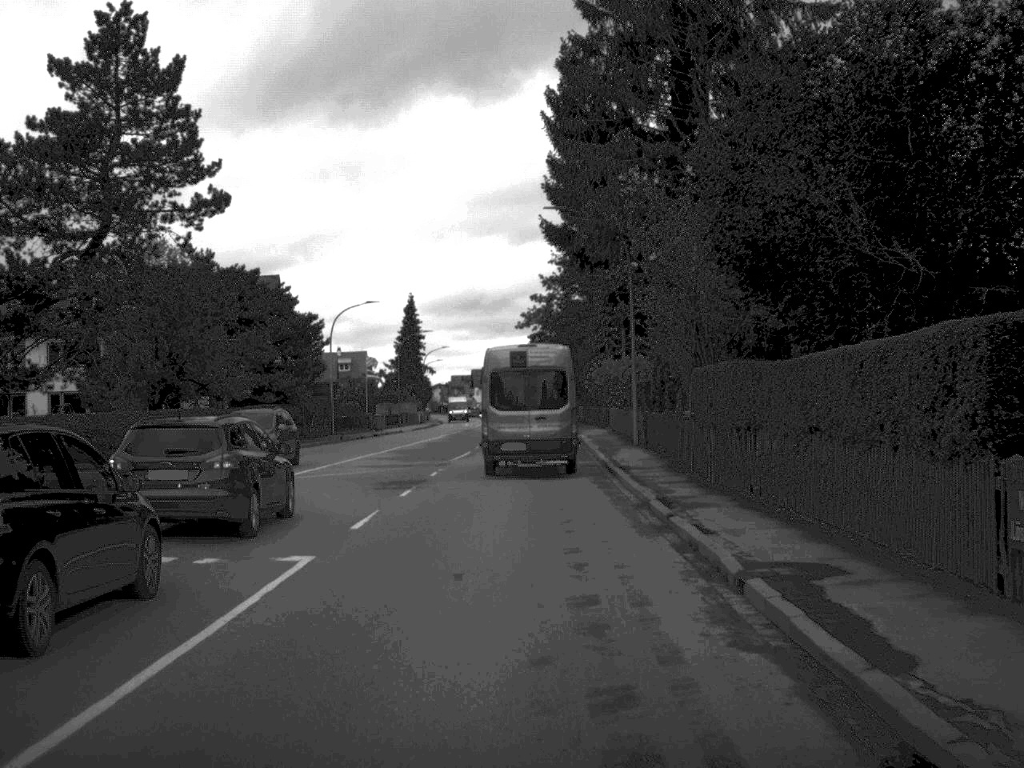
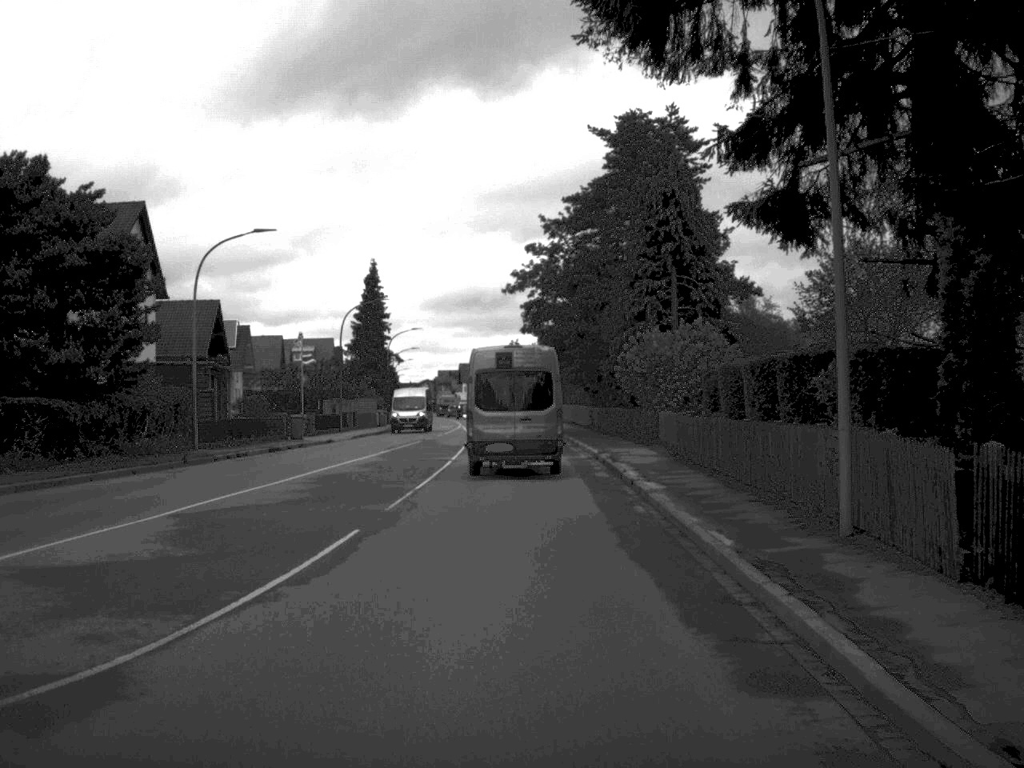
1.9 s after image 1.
(+0.1, +26.6) m; 0°
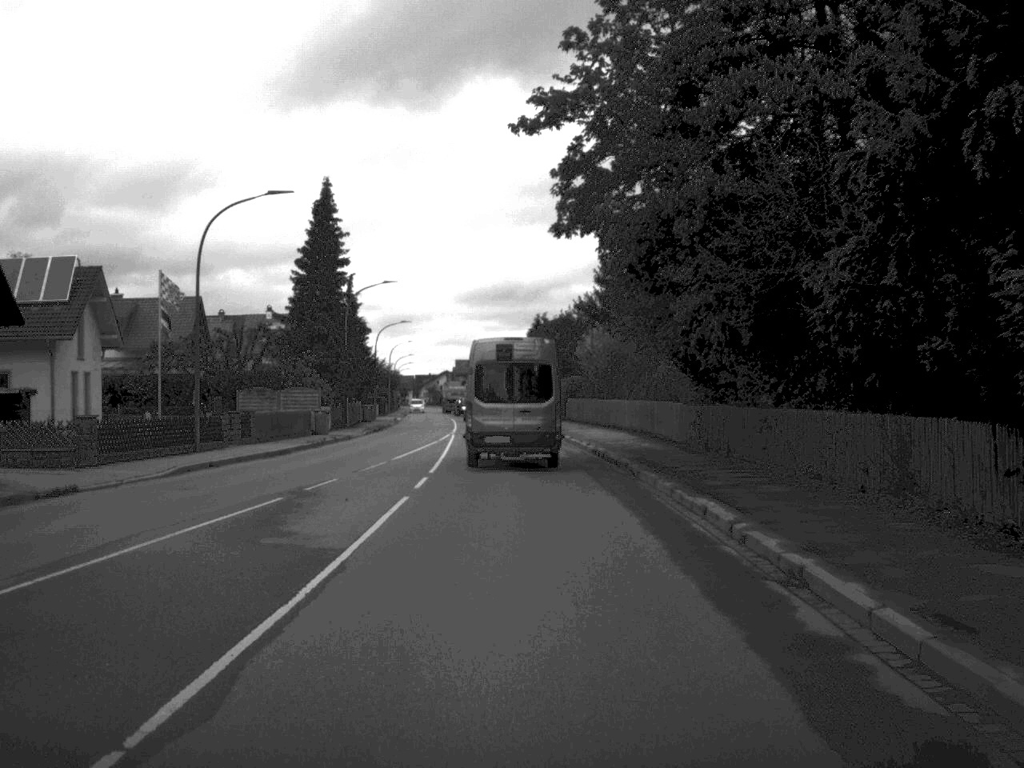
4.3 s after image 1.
(-0.3, +33.7) m; -1°
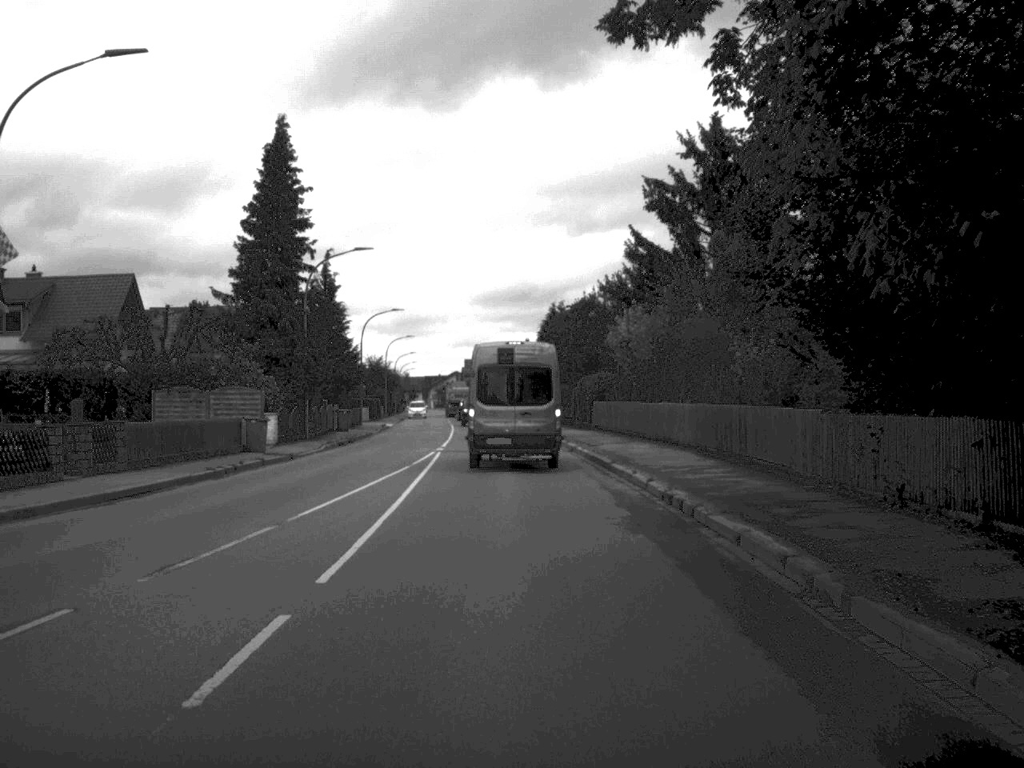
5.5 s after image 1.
(-0.1, +14.9) m; -1°
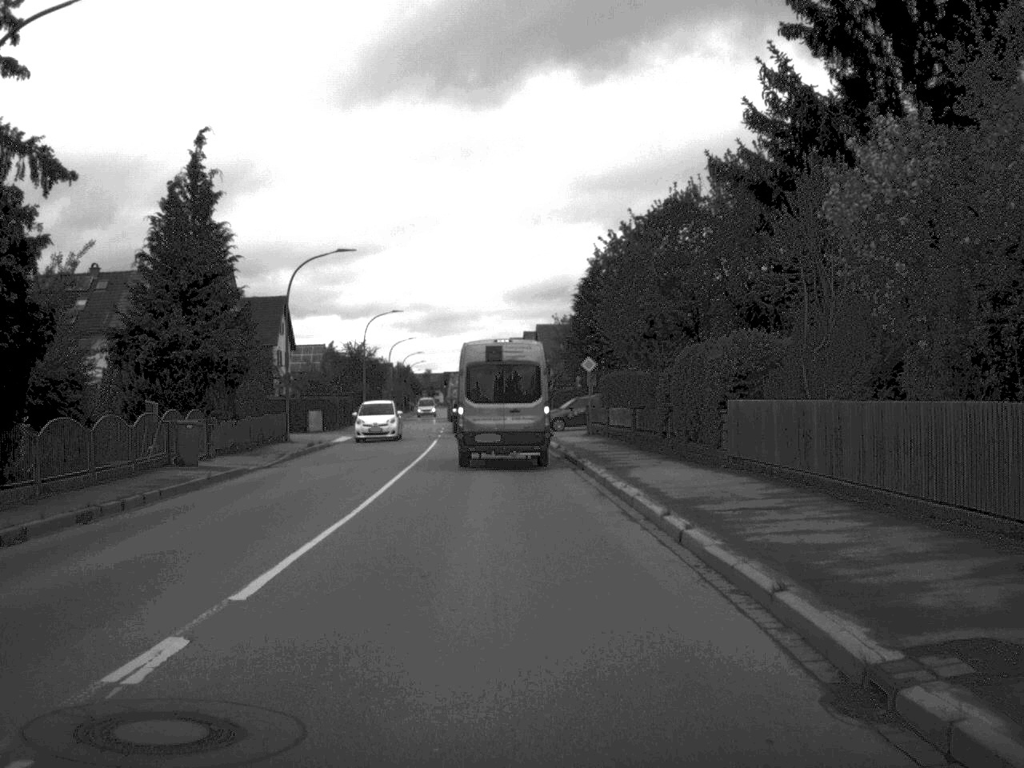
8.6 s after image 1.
(-0.3, +31.4) m; -1°
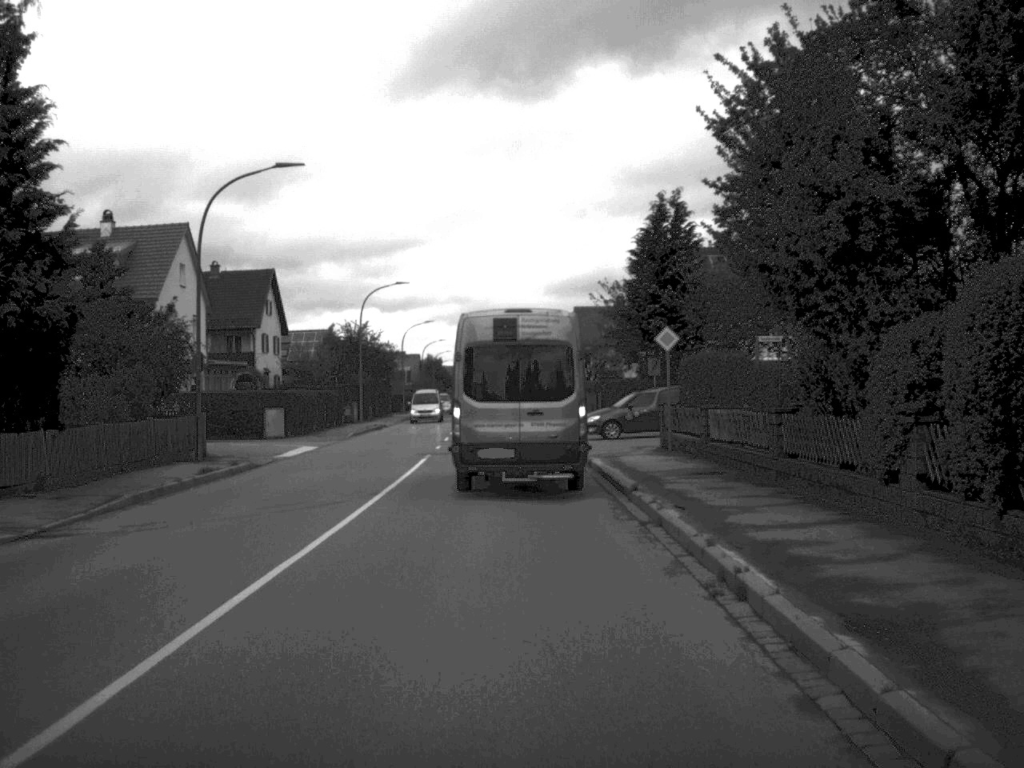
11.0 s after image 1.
(-0.2, +17.0) m; -2°
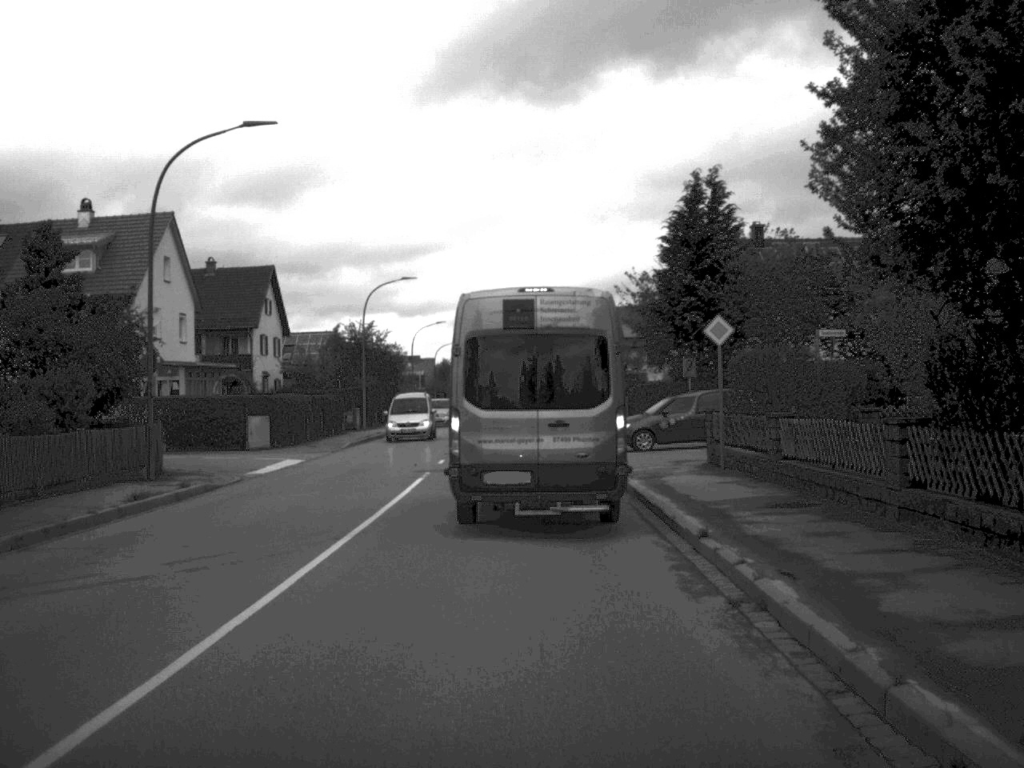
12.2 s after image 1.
(0.0, +5.4) m; -1°
